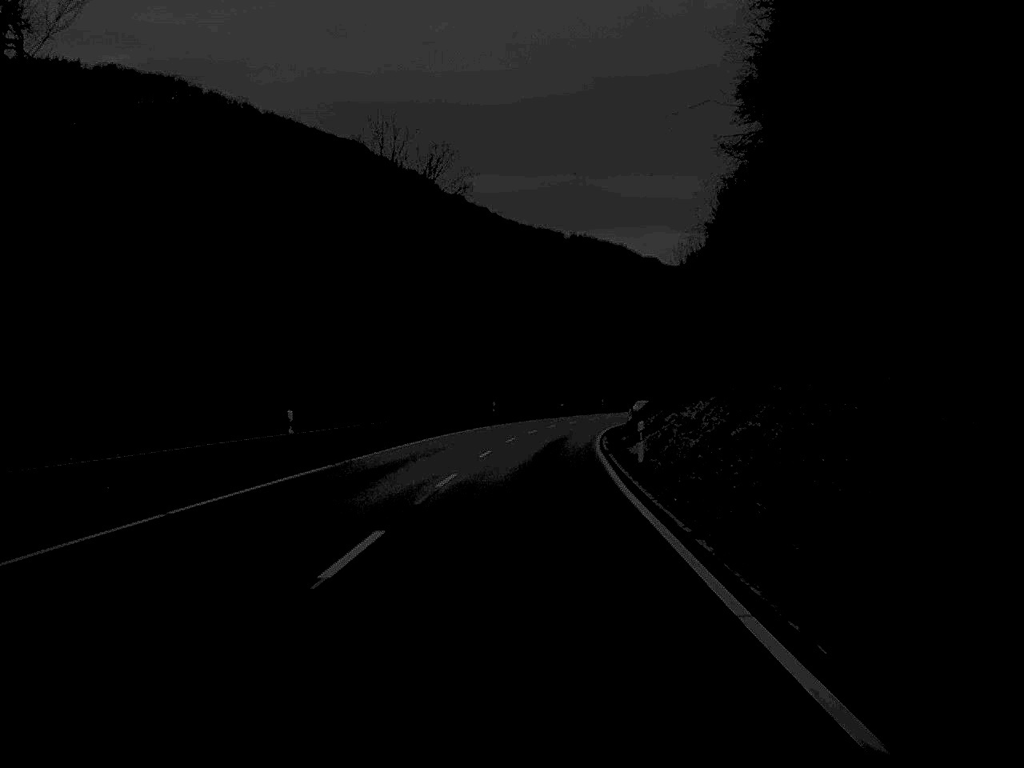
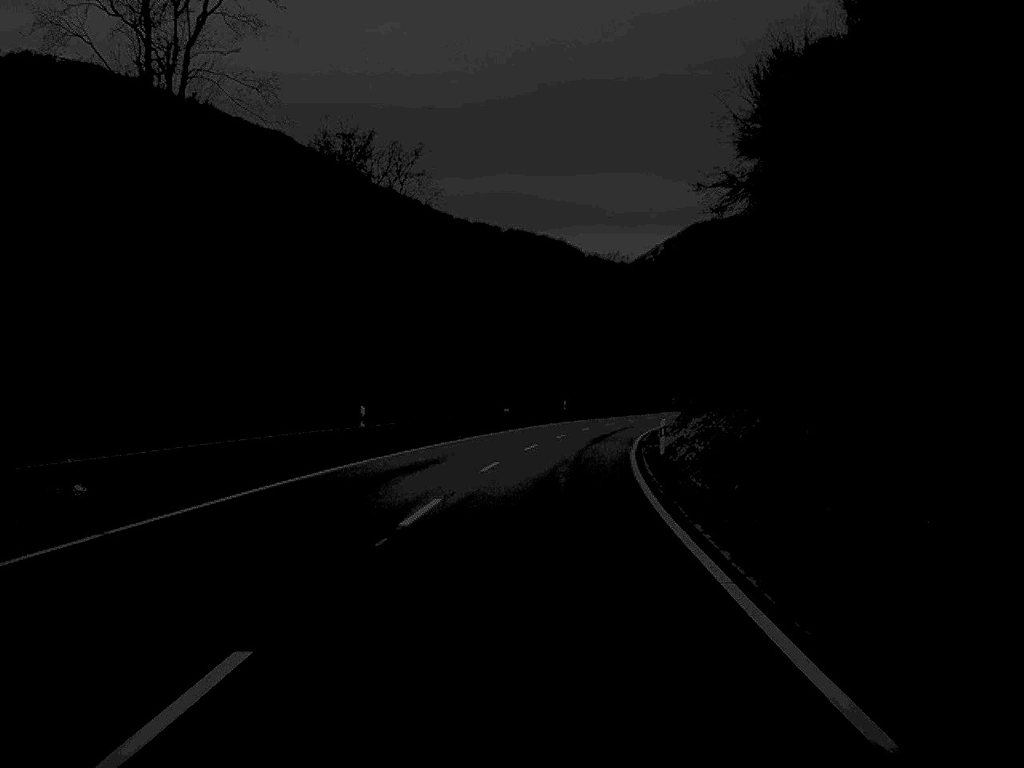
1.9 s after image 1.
(+0.9, +43.2) m; +3°
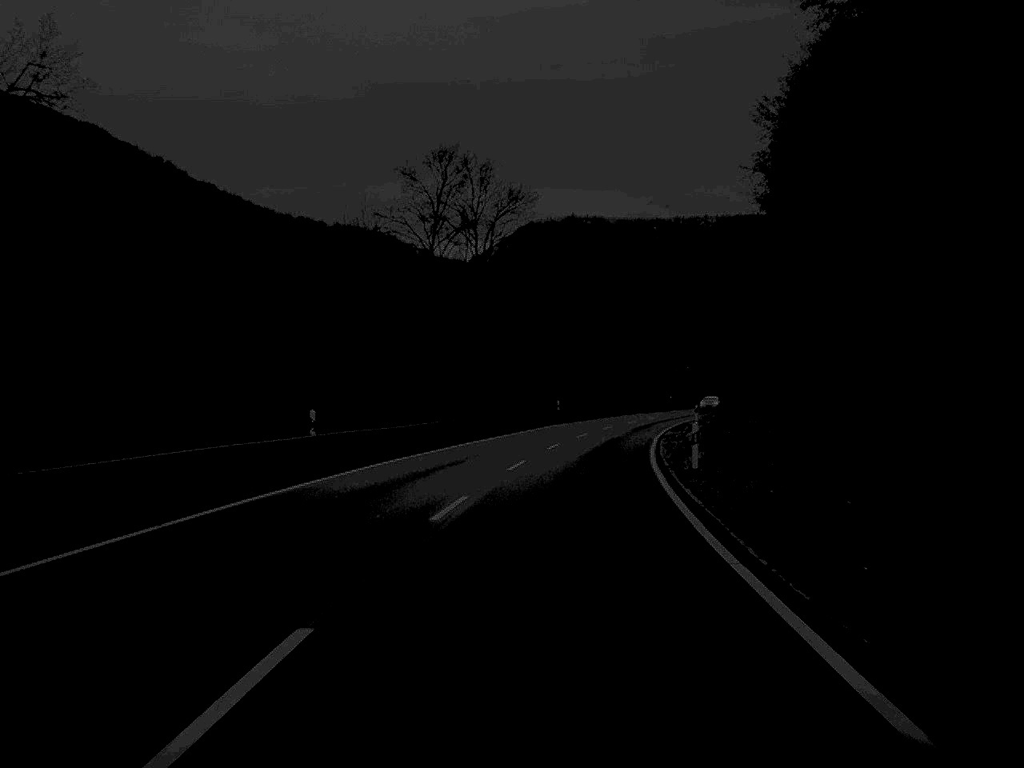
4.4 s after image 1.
(+3.6, +58.6) m; +7°
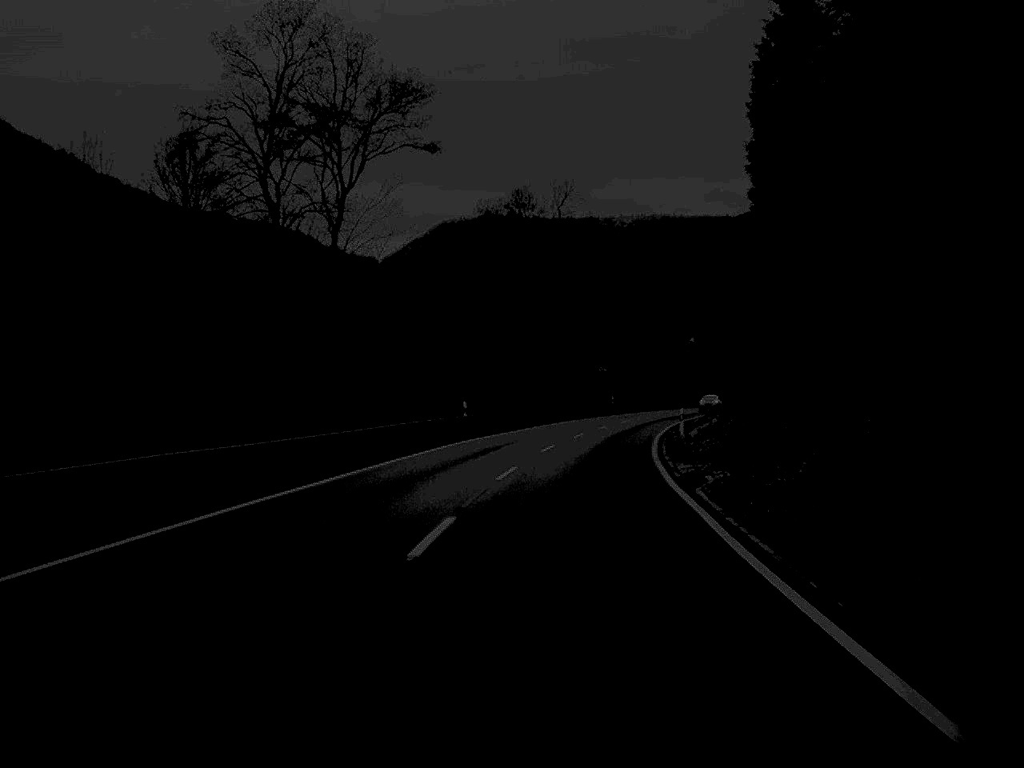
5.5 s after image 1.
(+0.9, +27.7) m; +4°
